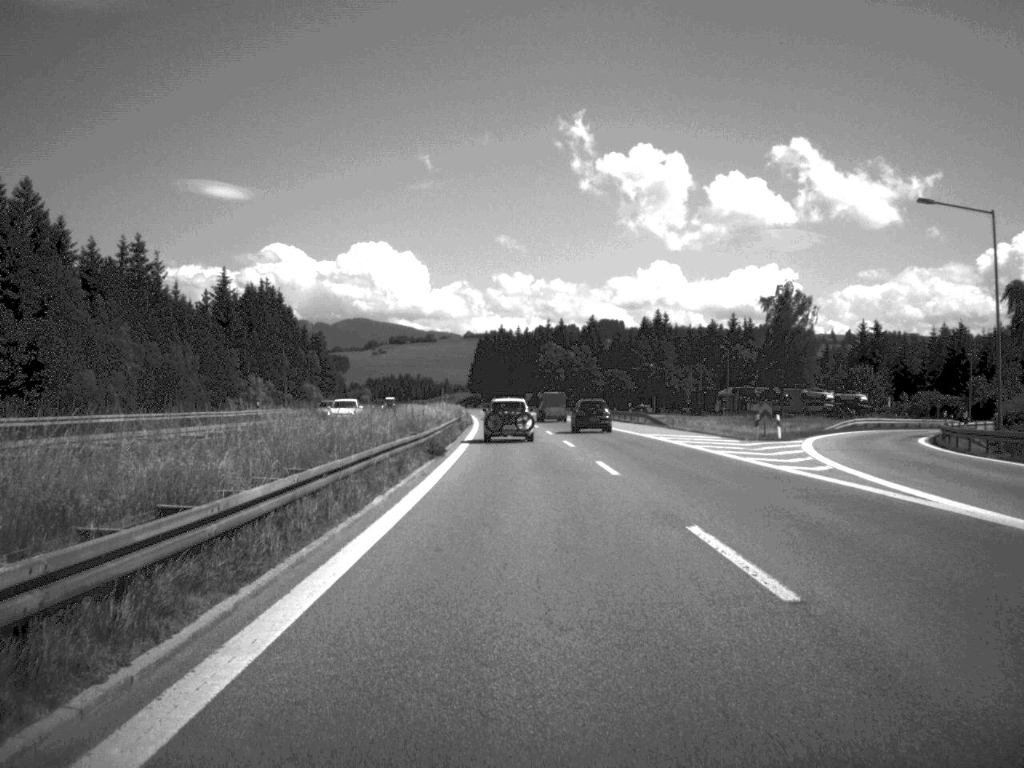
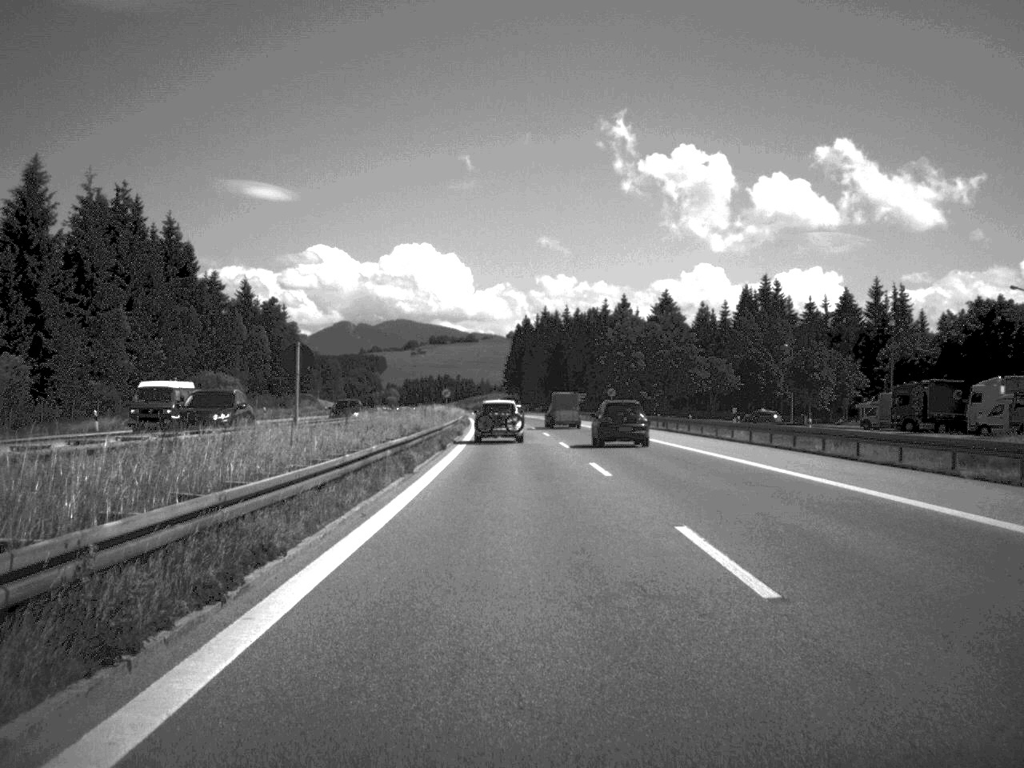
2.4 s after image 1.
(-1.6, +86.0) m; -2°
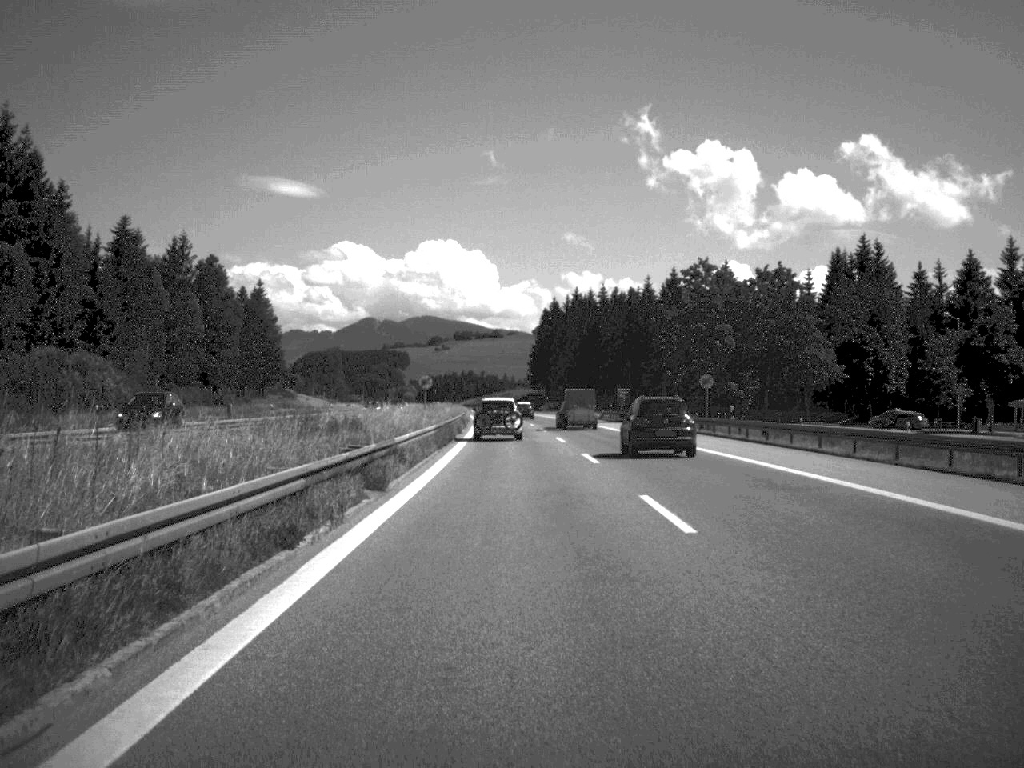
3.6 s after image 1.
(-0.5, +46.9) m; -1°
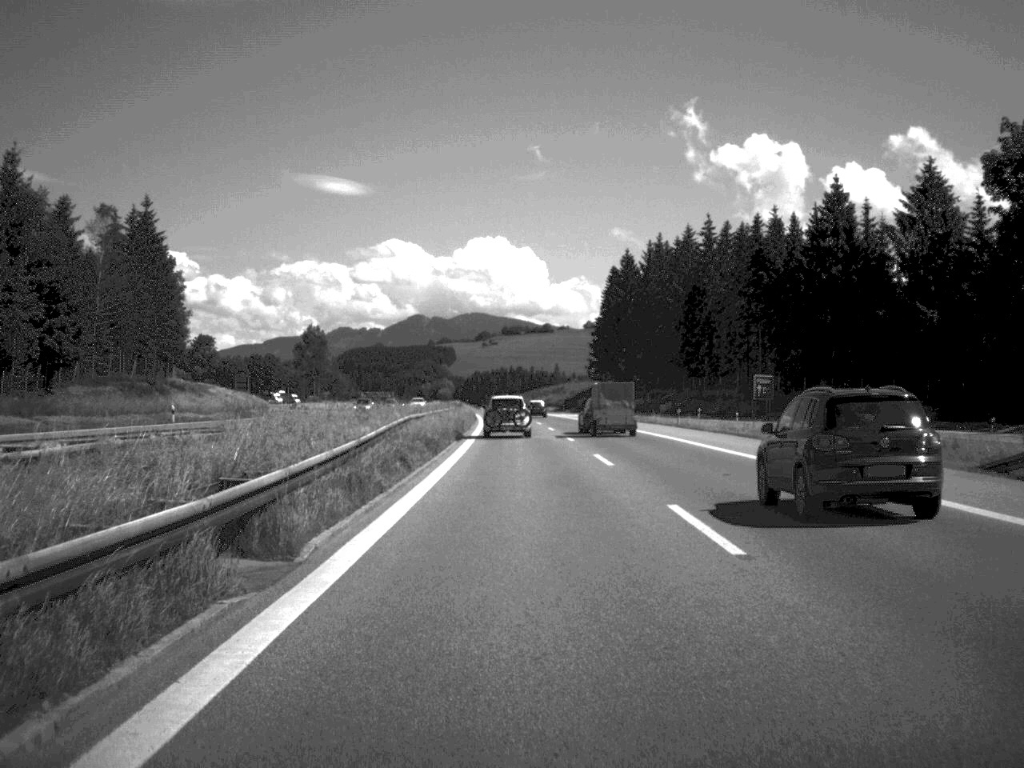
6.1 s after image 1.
(-1.9, +88.6) m; -2°
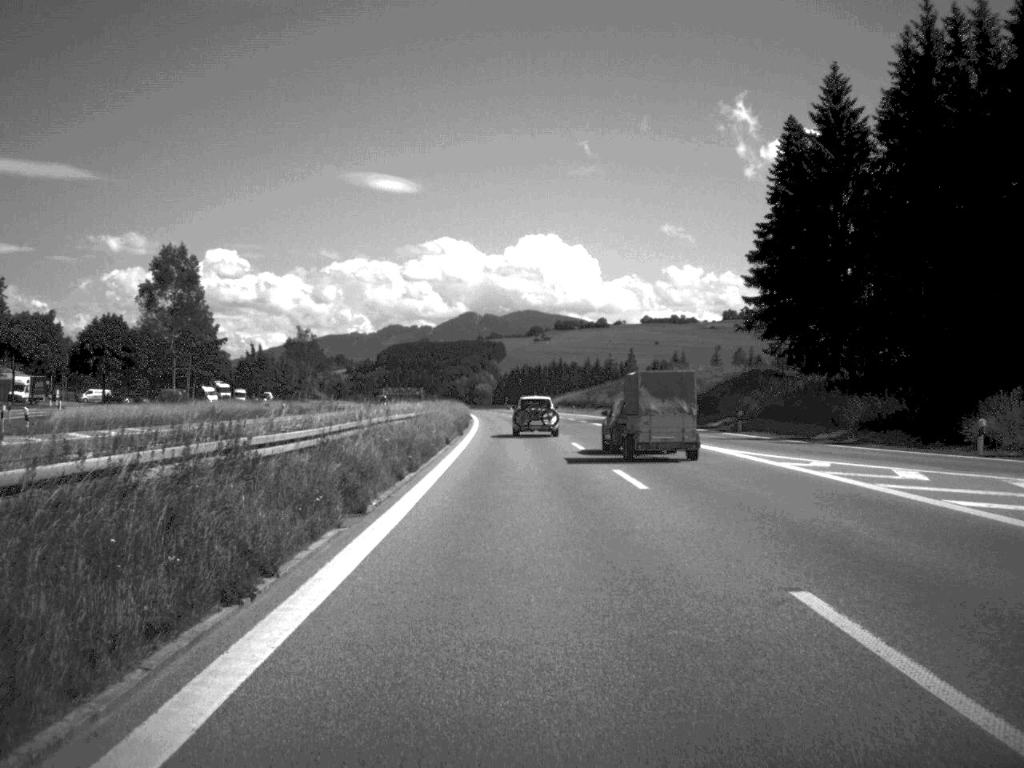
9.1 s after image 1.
(-2.6, +113.5) m; -3°
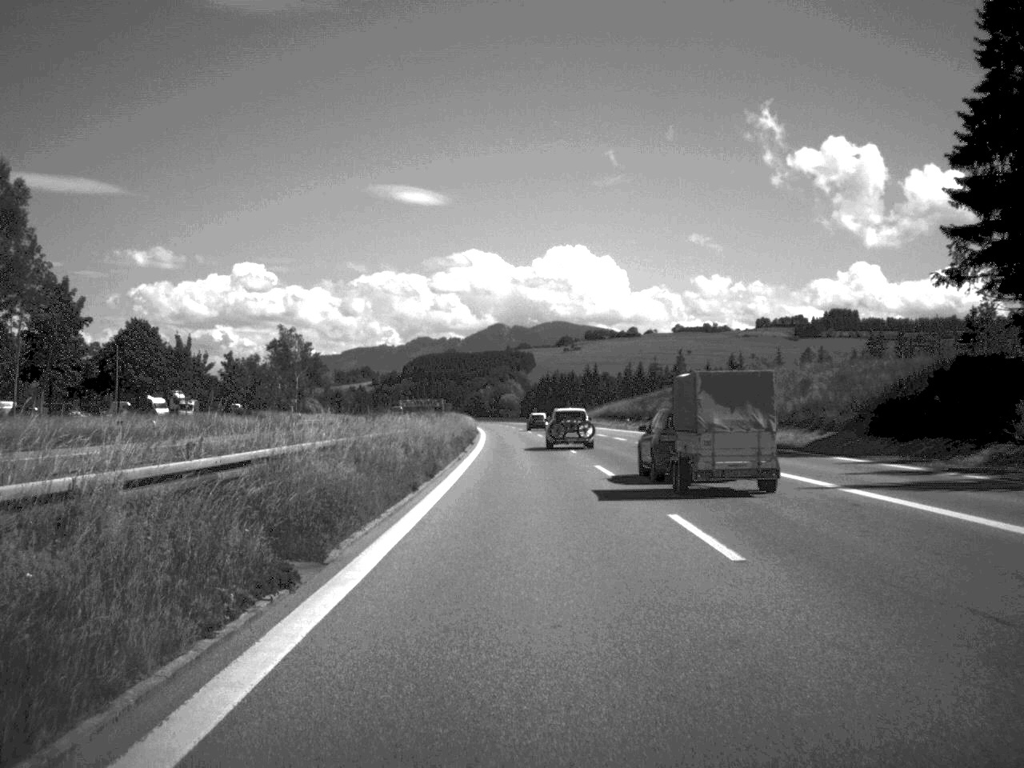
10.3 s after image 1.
(-0.5, +44.3) m; -1°
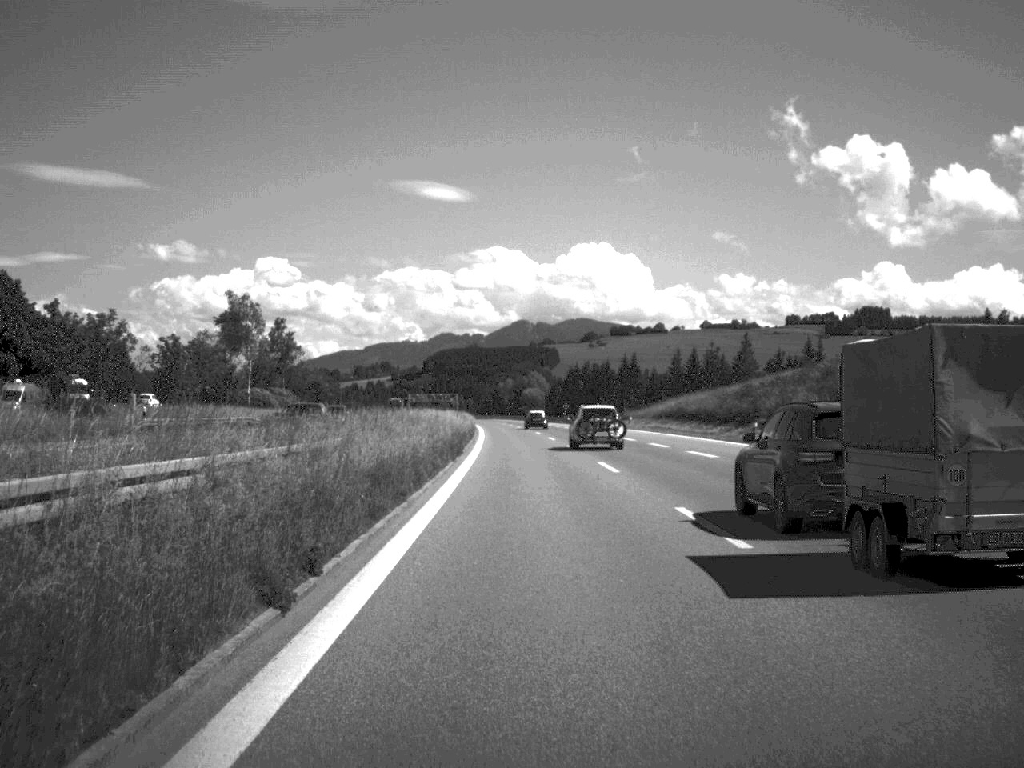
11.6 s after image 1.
(-0.6, +52.3) m; -1°
